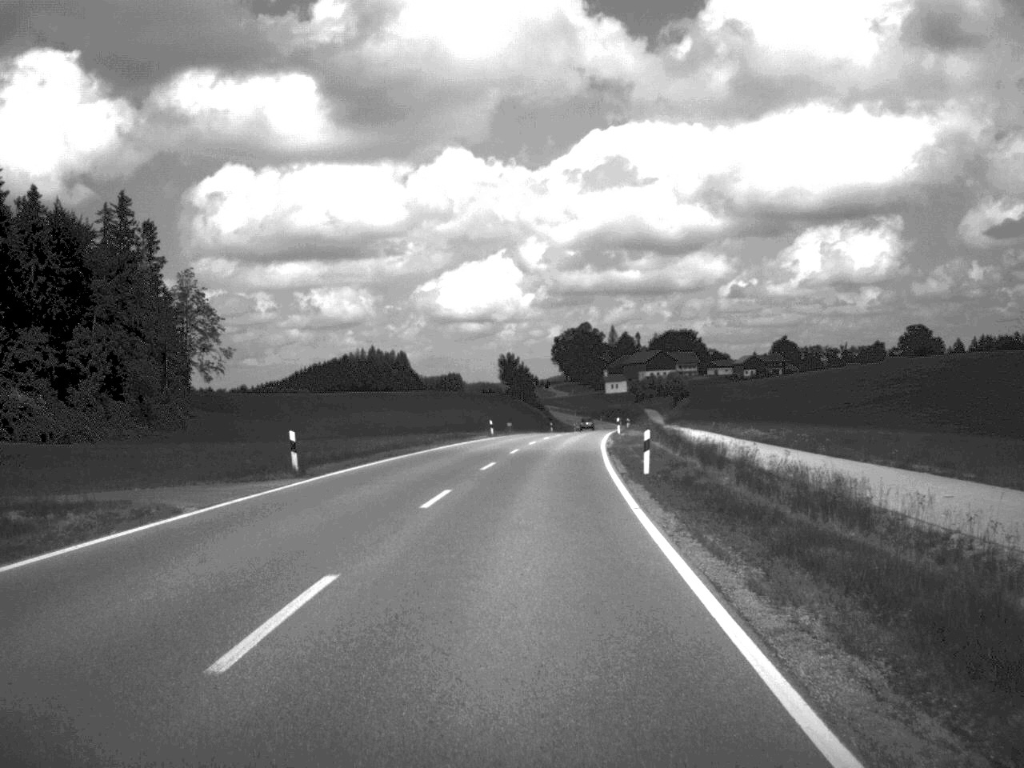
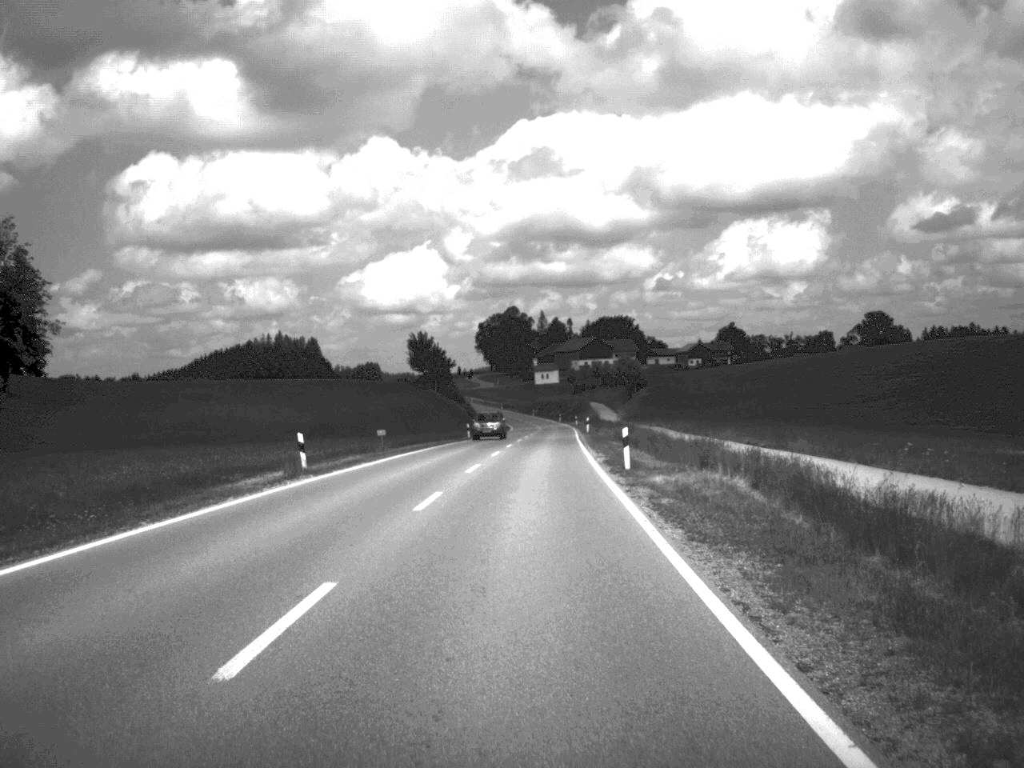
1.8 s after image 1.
(+1.3, +47.0) m; +3°
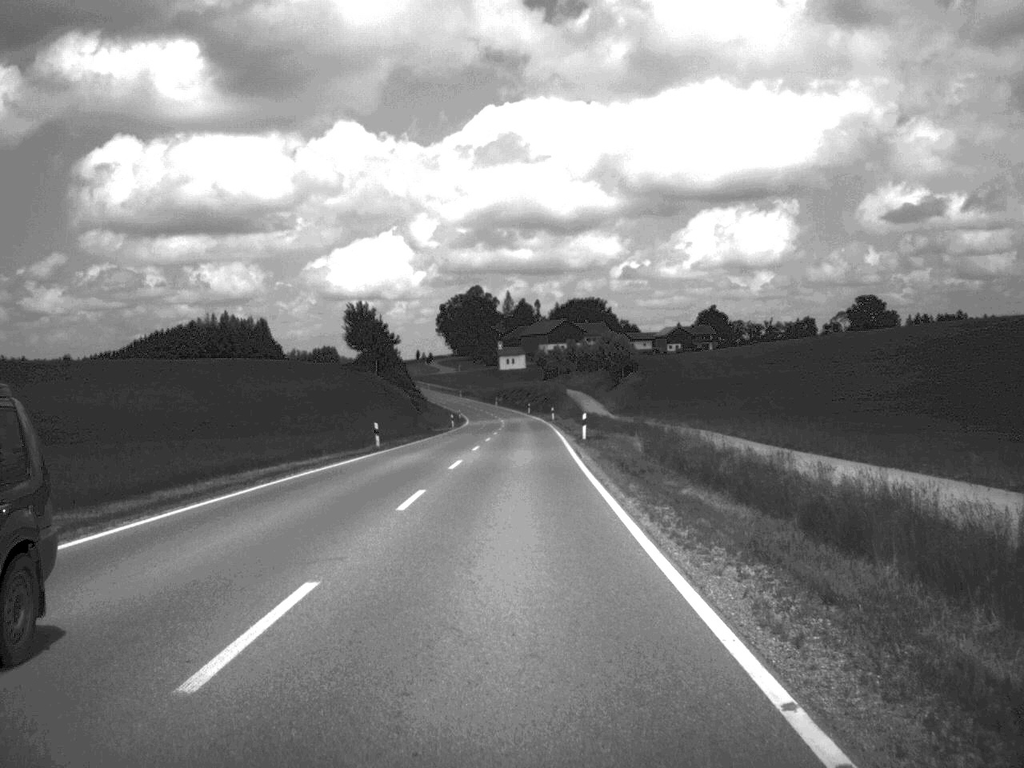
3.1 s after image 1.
(+0.5, +35.3) m; +1°
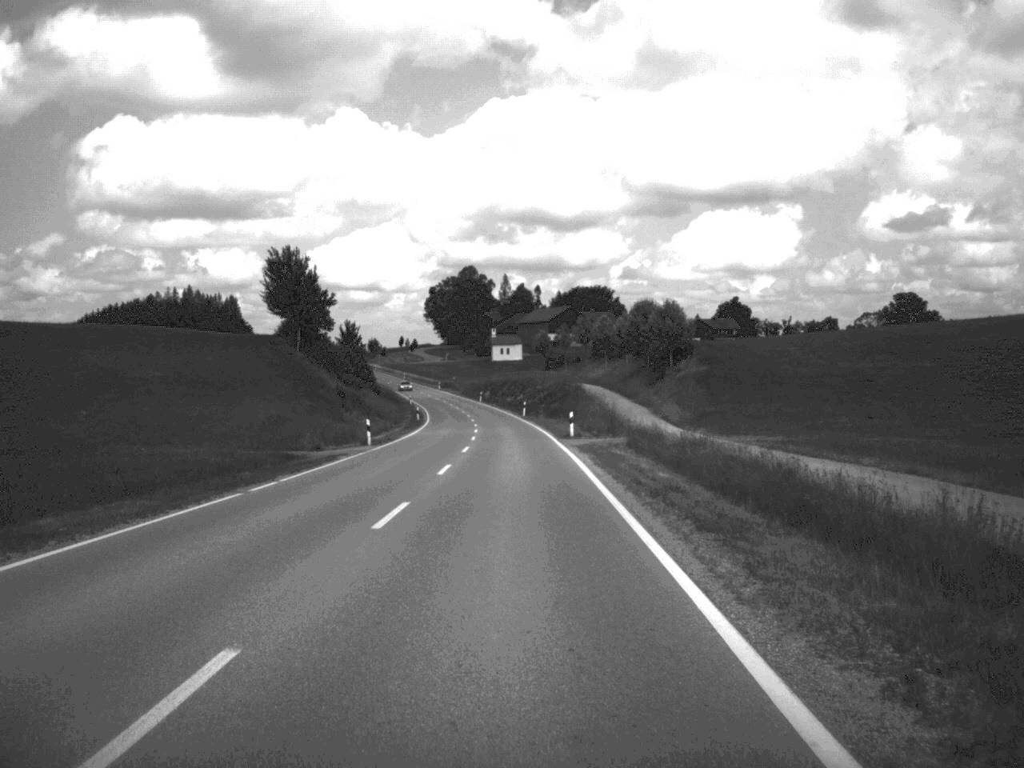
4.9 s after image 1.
(+0.1, +49.3) m; 0°
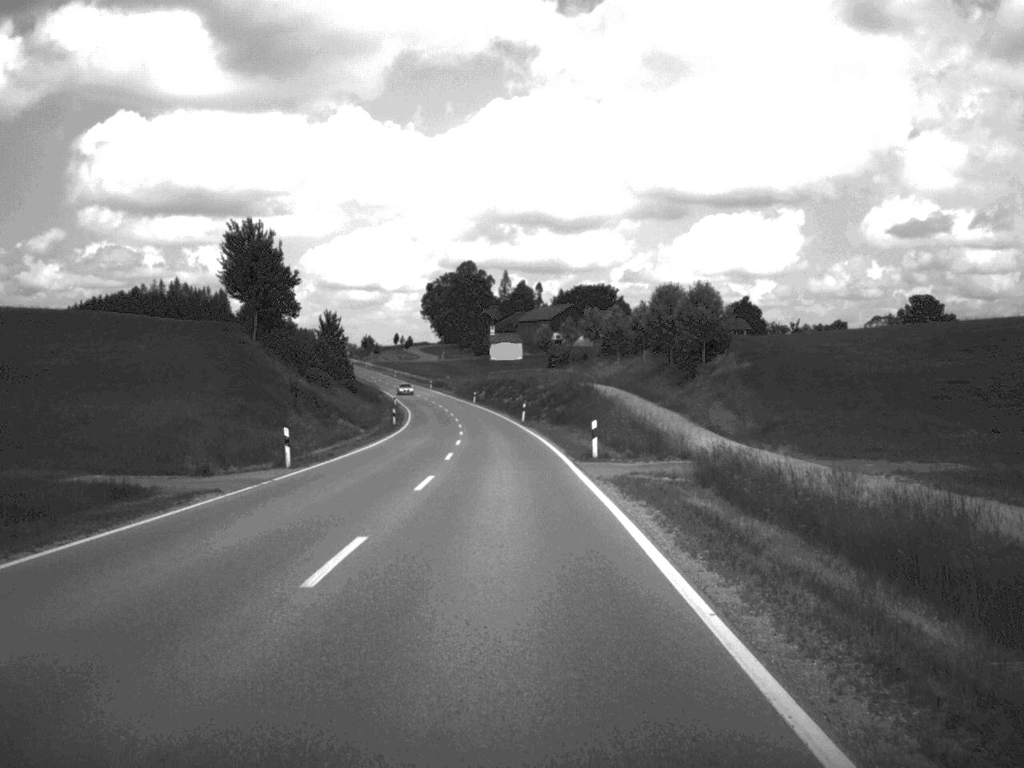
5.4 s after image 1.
(0.0, +16.5) m; 0°
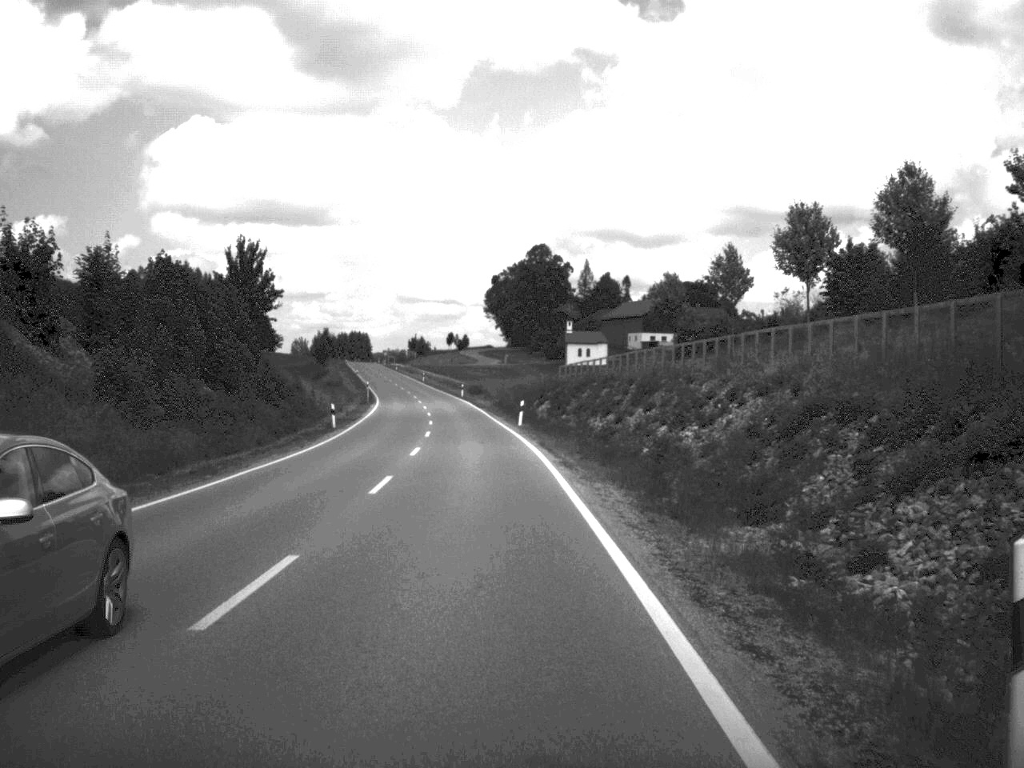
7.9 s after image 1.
(-1.7, +72.4) m; -4°
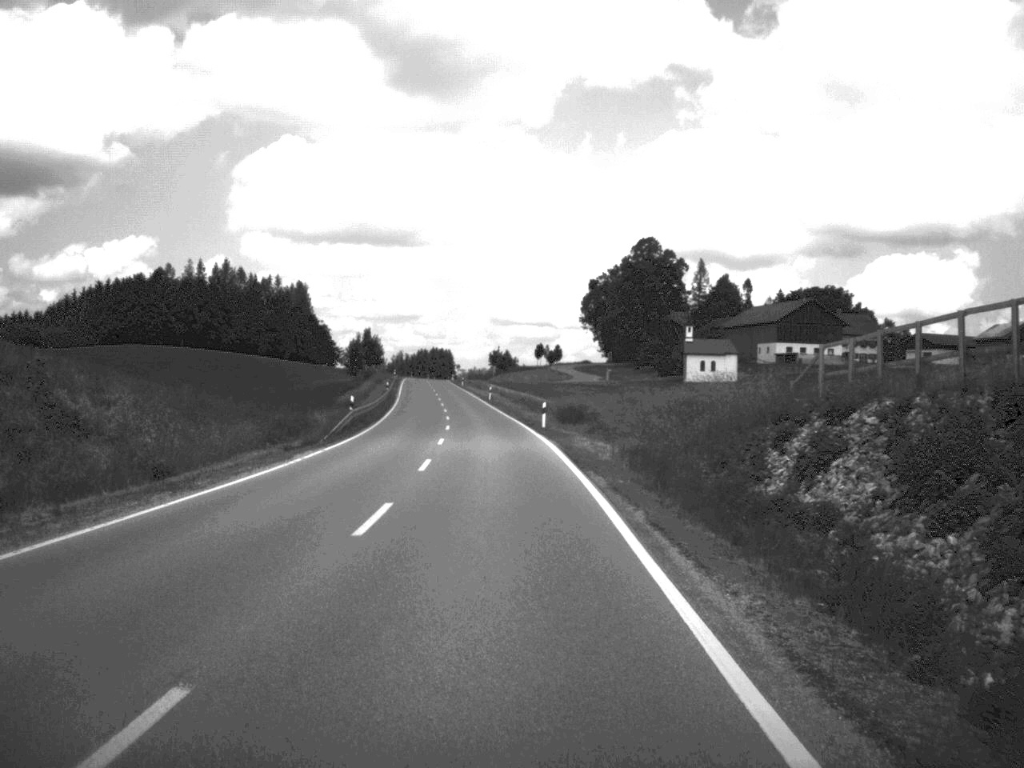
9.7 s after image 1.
(-2.1, +52.7) m; -4°
